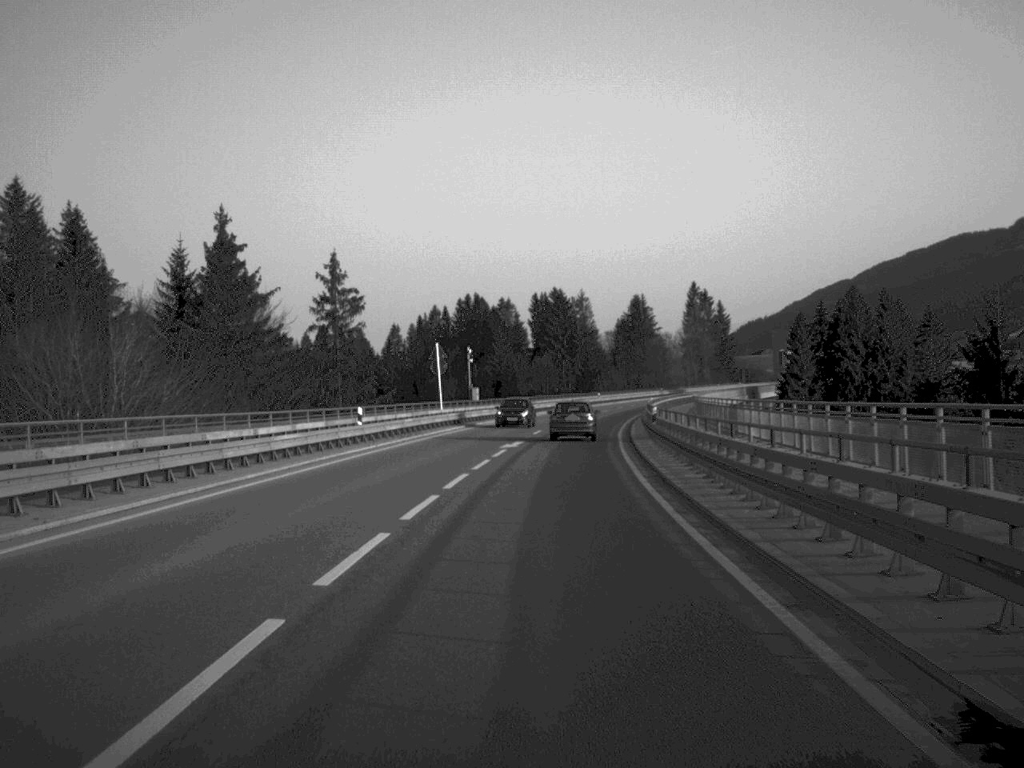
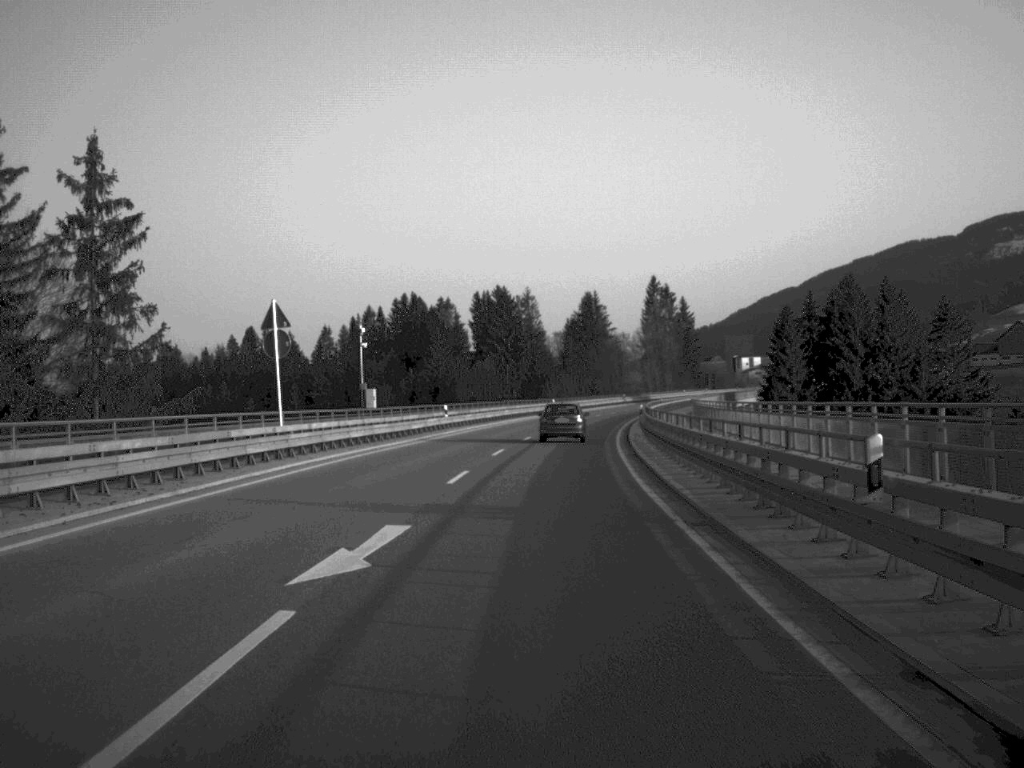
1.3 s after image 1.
(+0.7, +29.4) m; +3°
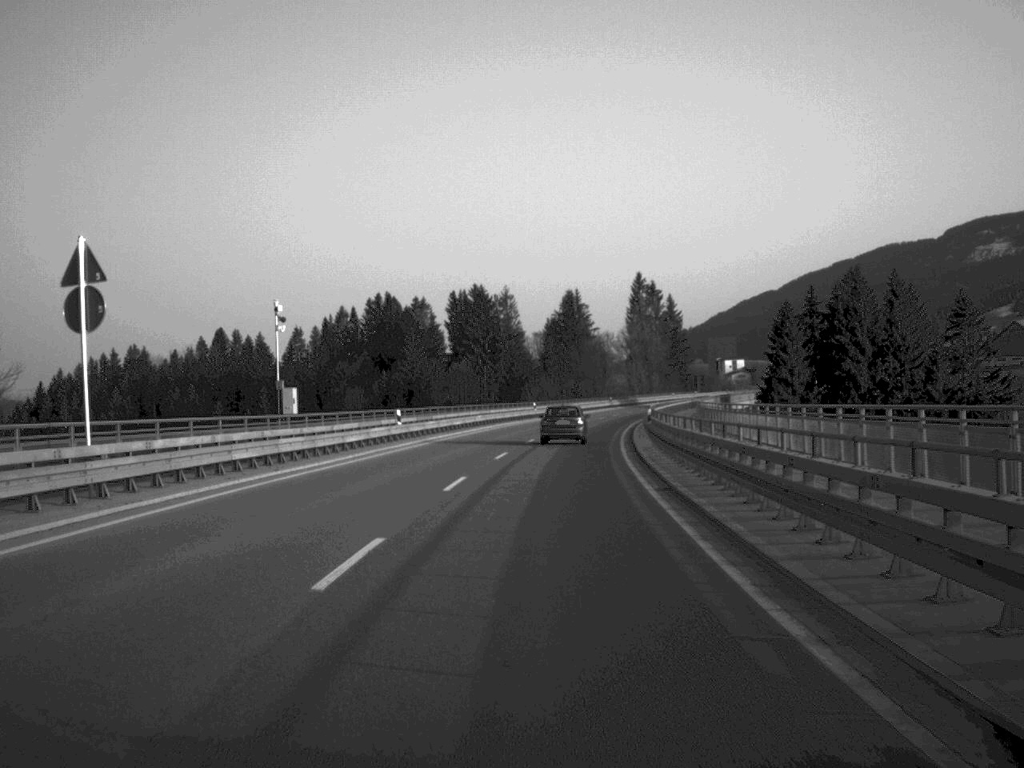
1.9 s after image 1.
(+0.1, +13.3) m; +1°
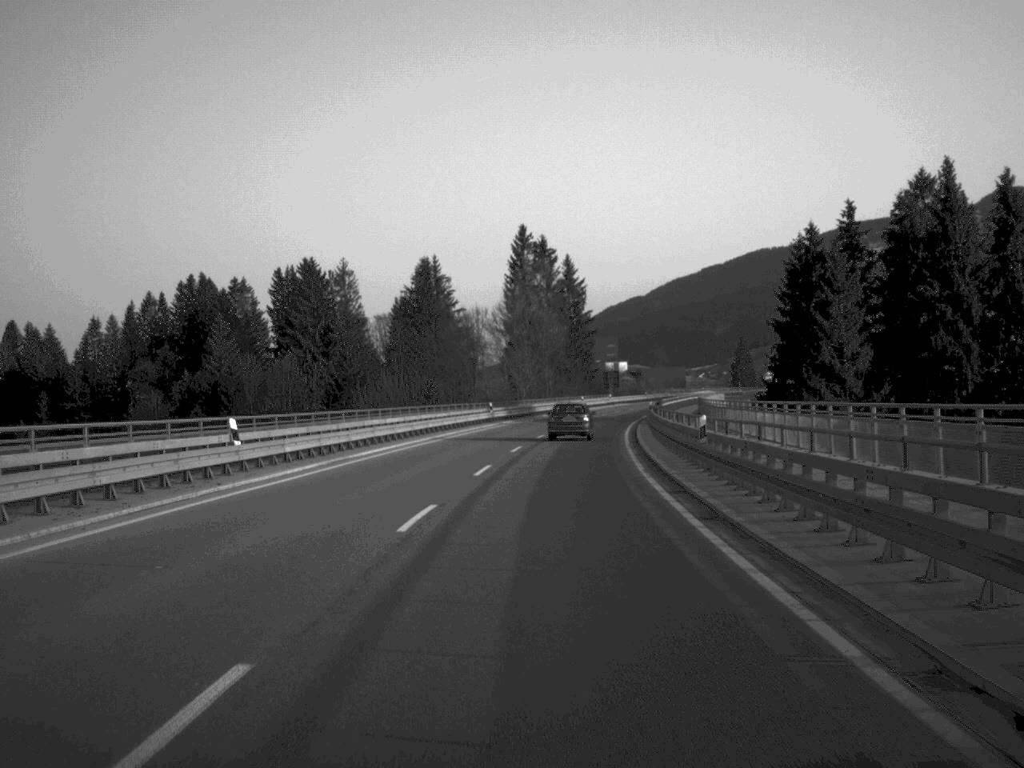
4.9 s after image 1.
(+3.7, +71.0) m; +6°
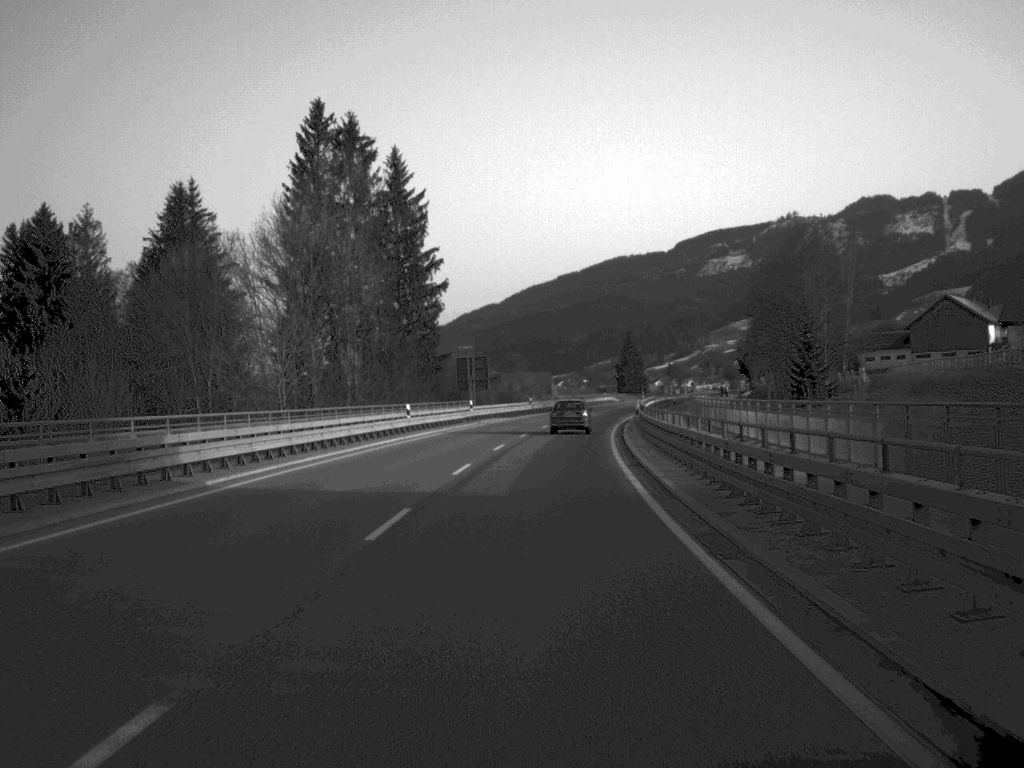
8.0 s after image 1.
(+4.3, +72.2) m; +7°
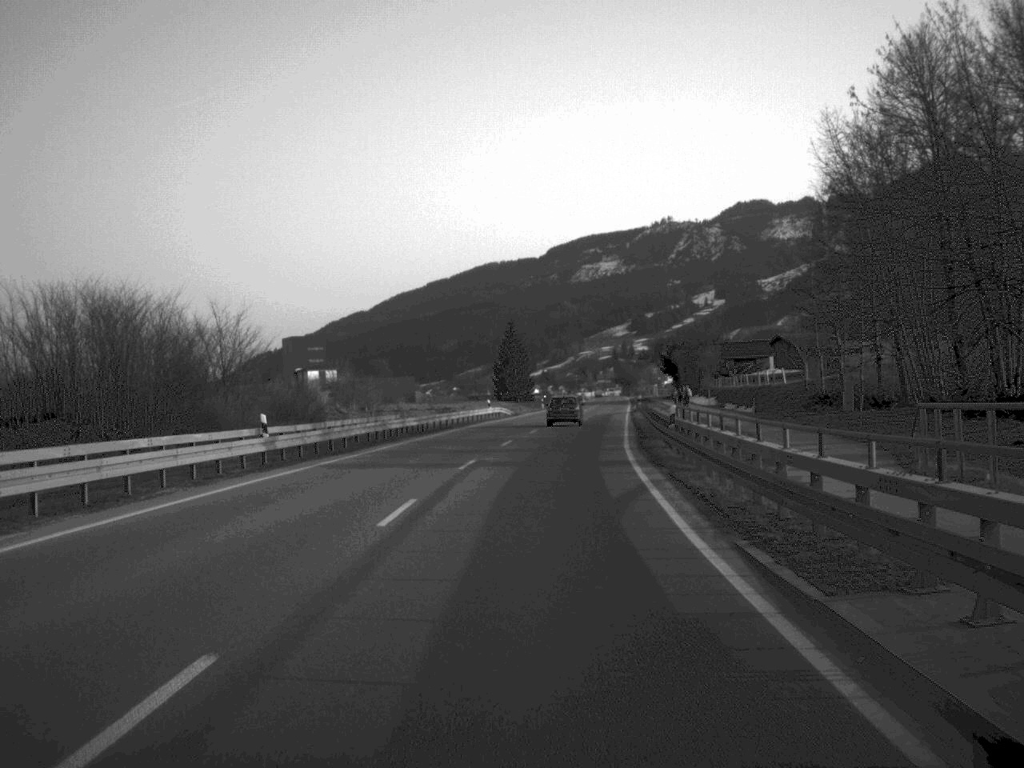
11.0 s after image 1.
(+3.4, +70.3) m; +6°
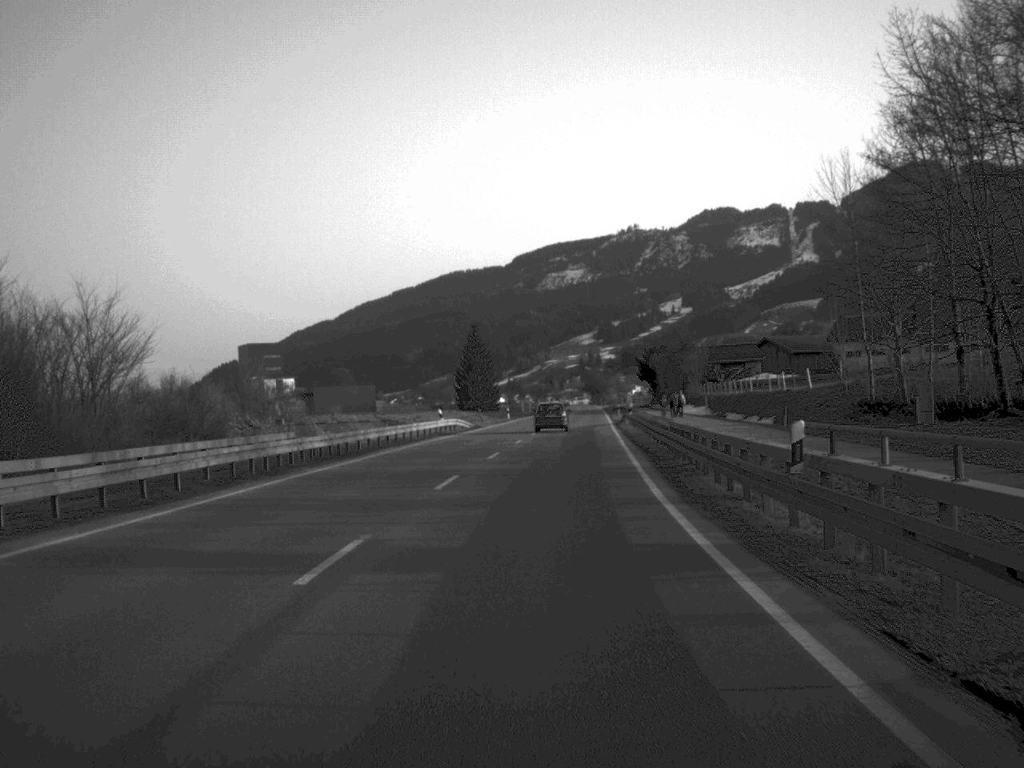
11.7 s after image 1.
(+0.2, +16.5) m; +2°
